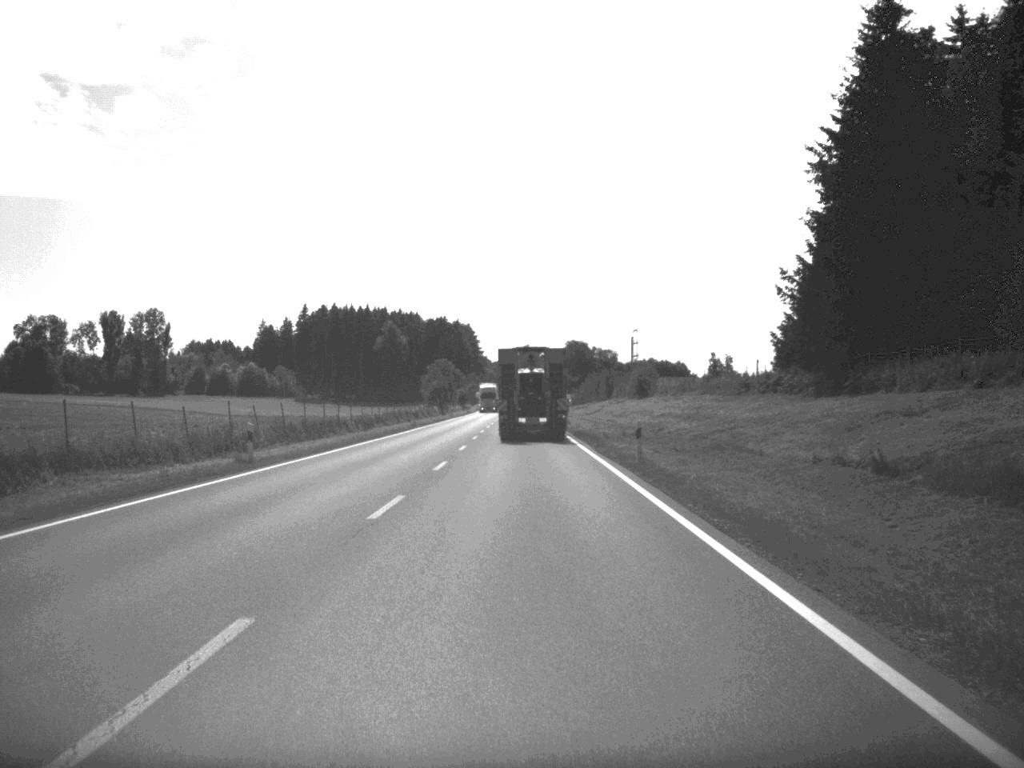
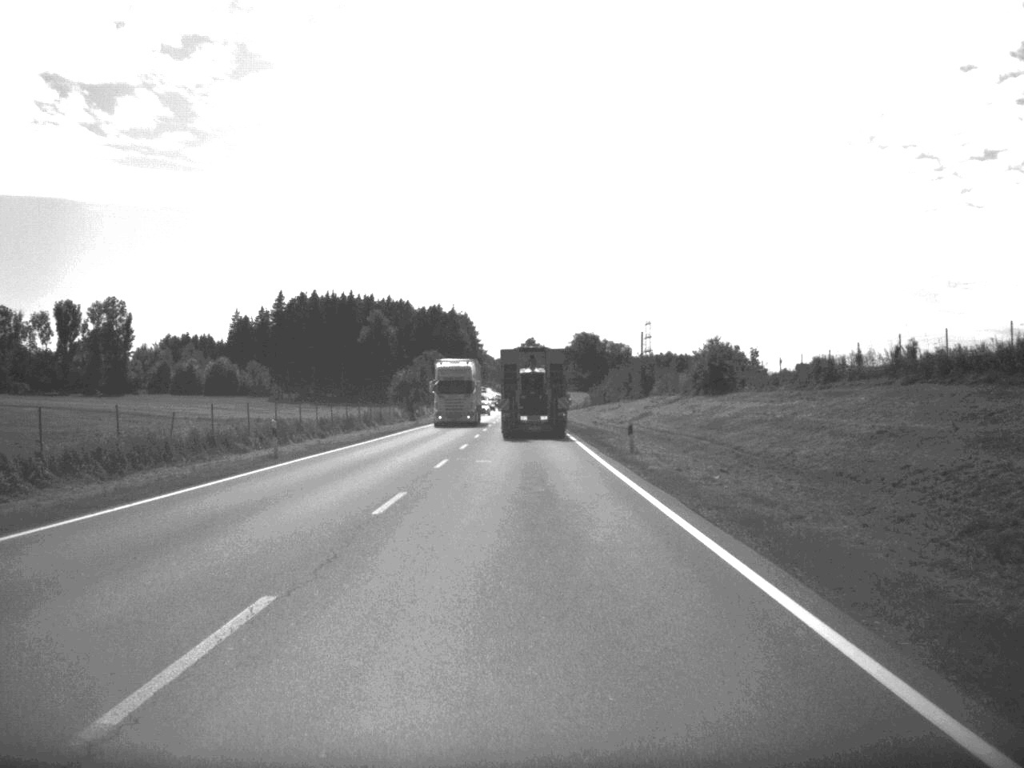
(-0.2, +46.5) m; 0°
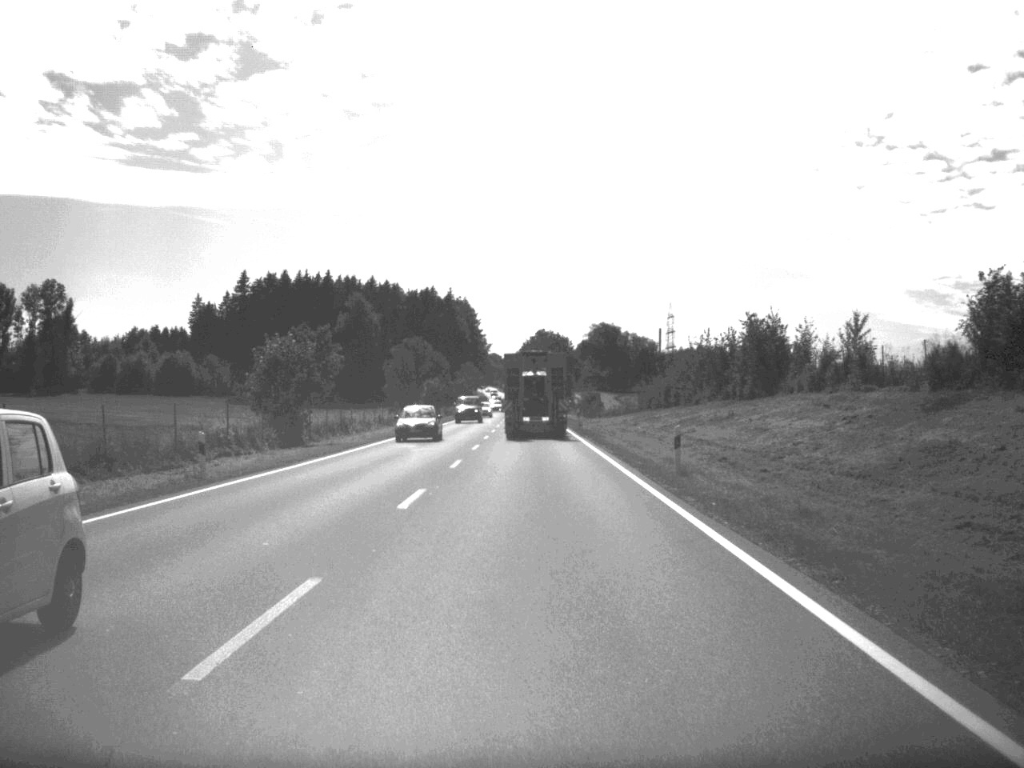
(-0.3, +57.9) m; -1°
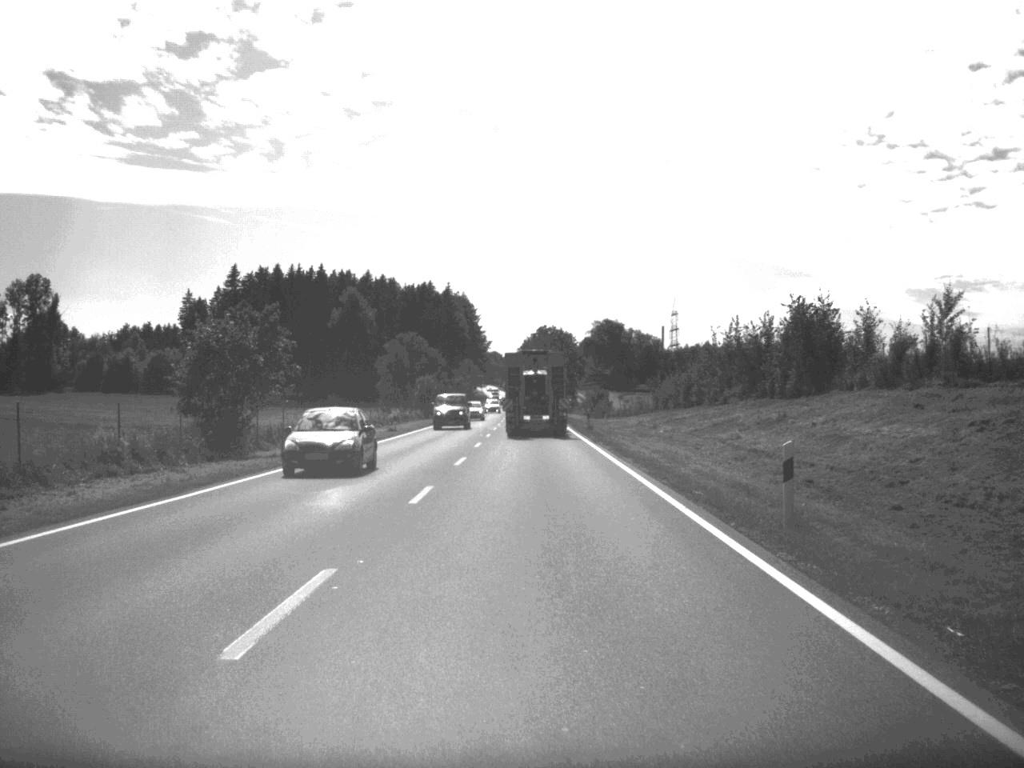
(0.0, +10.9) m; 0°
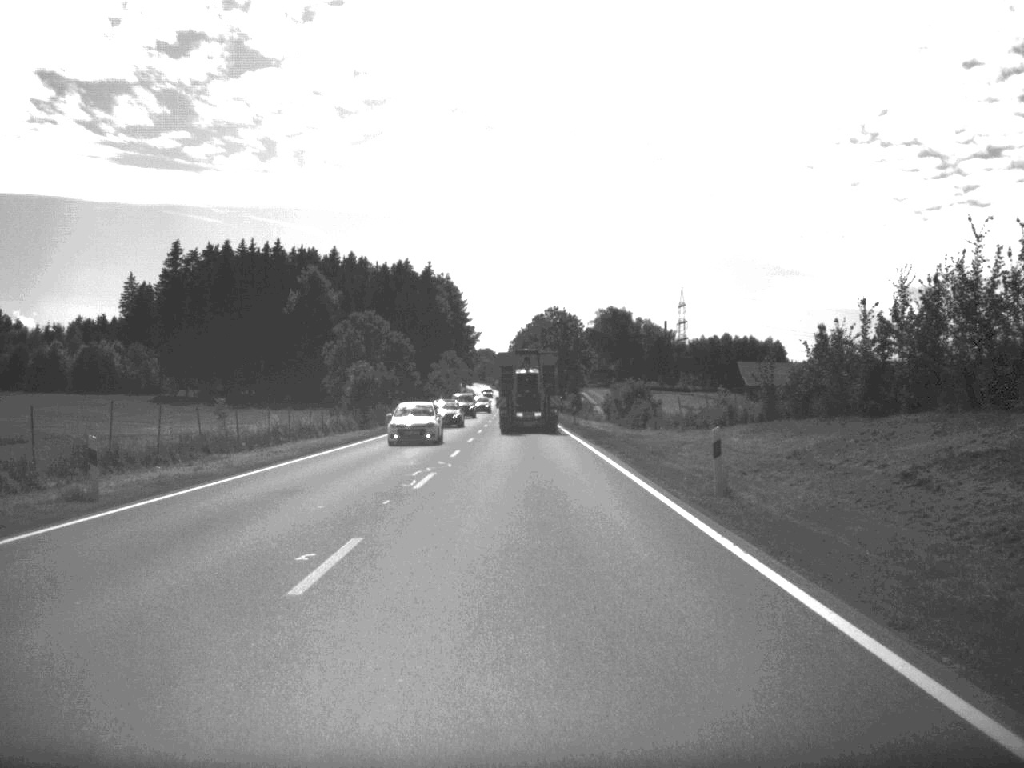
(+0.1, +44.7) m; 0°
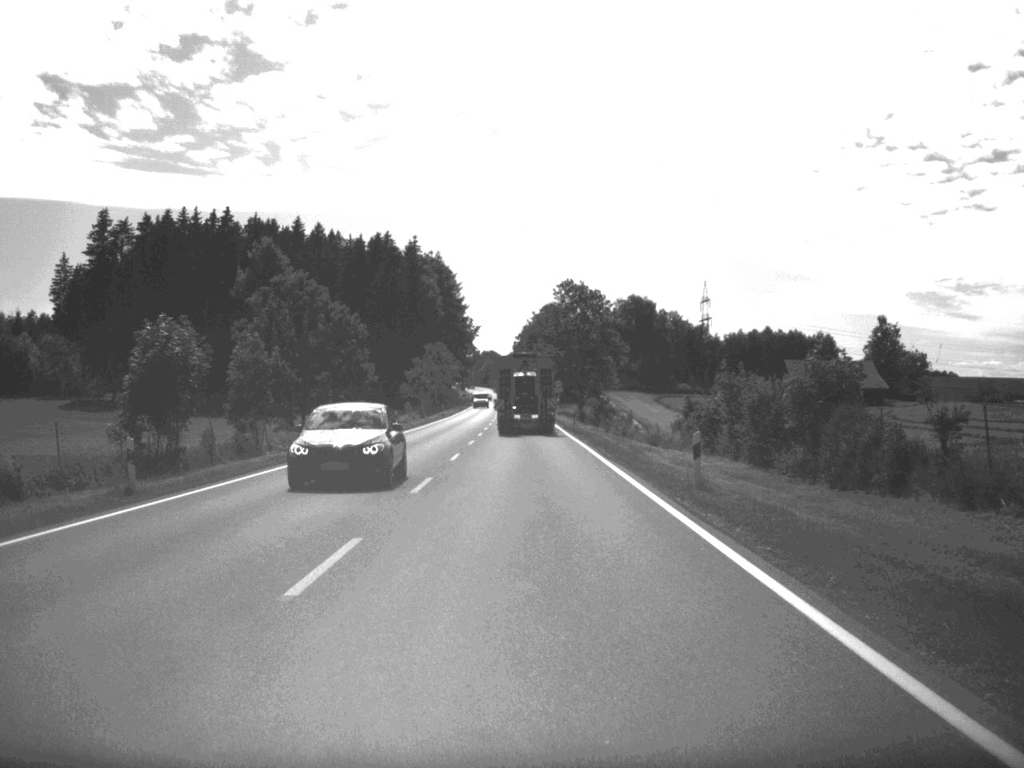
(-0.2, +47.3) m; 0°
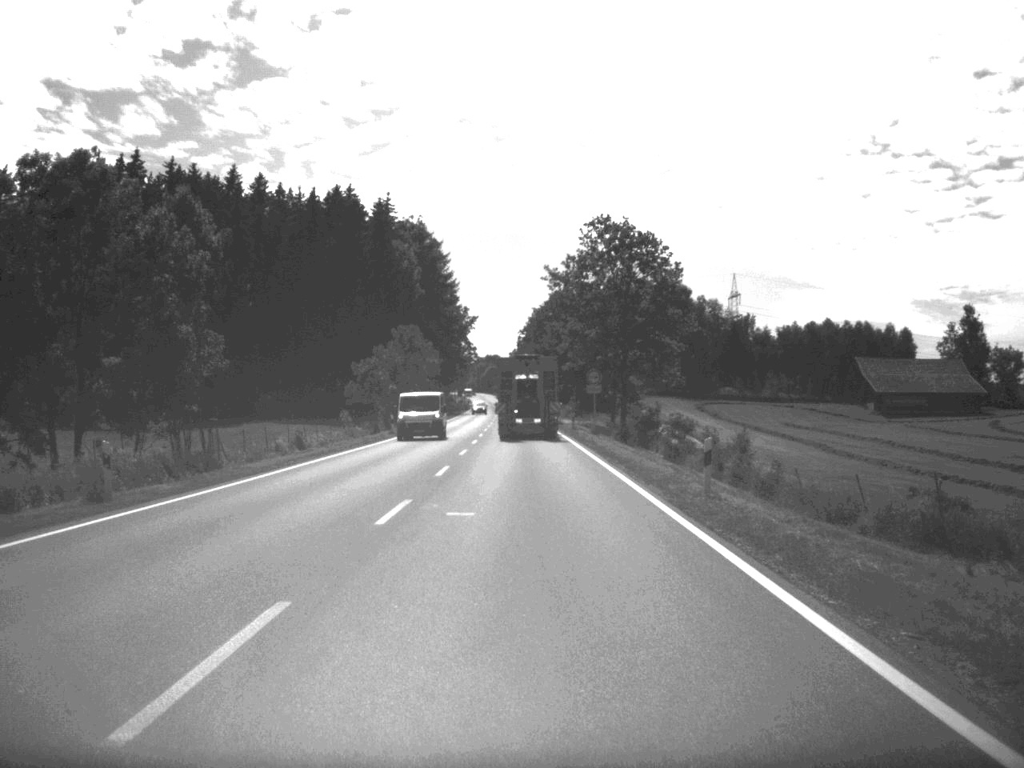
(-0.2, +50.6) m; 0°
